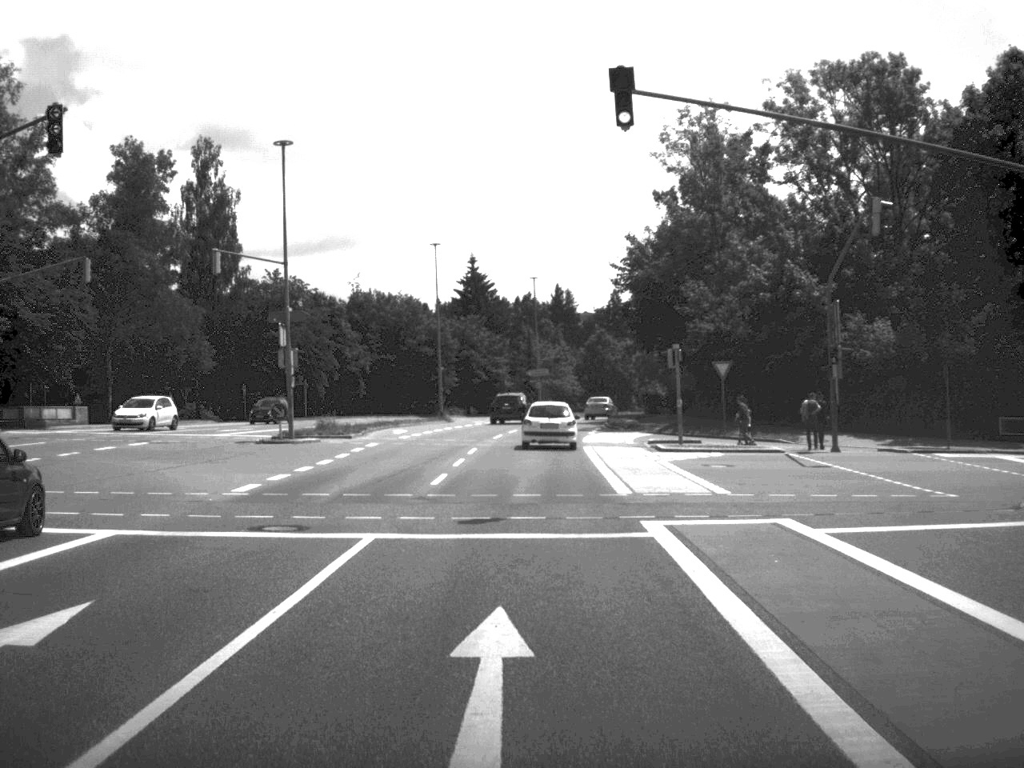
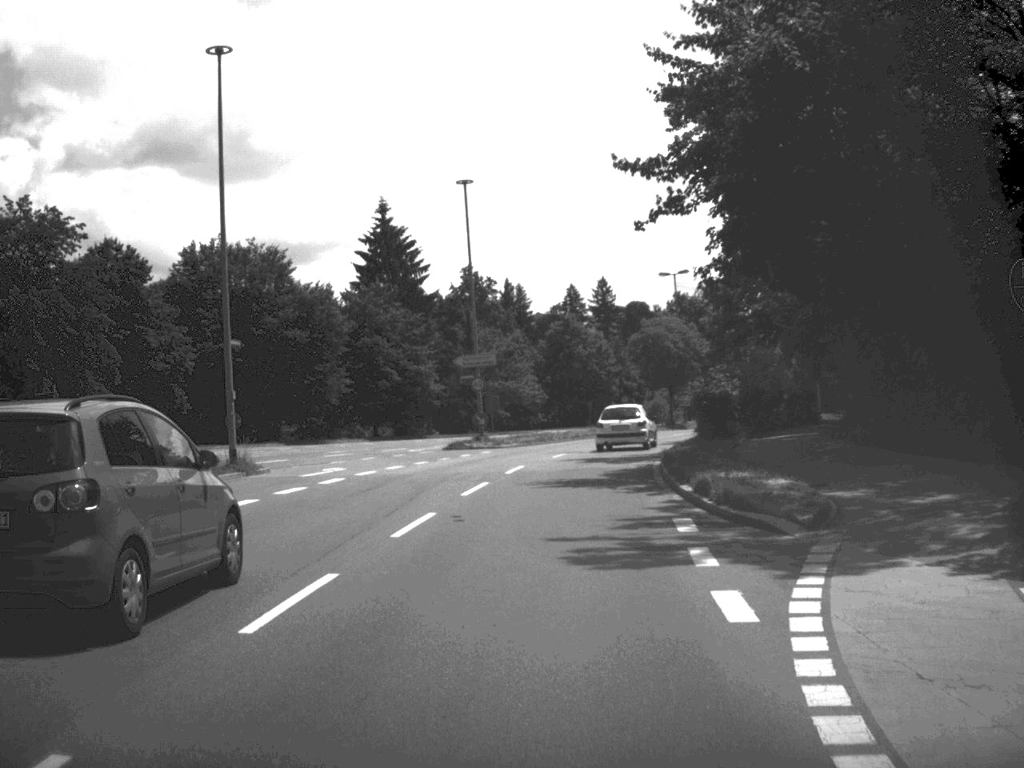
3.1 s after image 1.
(+0.6, +44.2) m; +2°
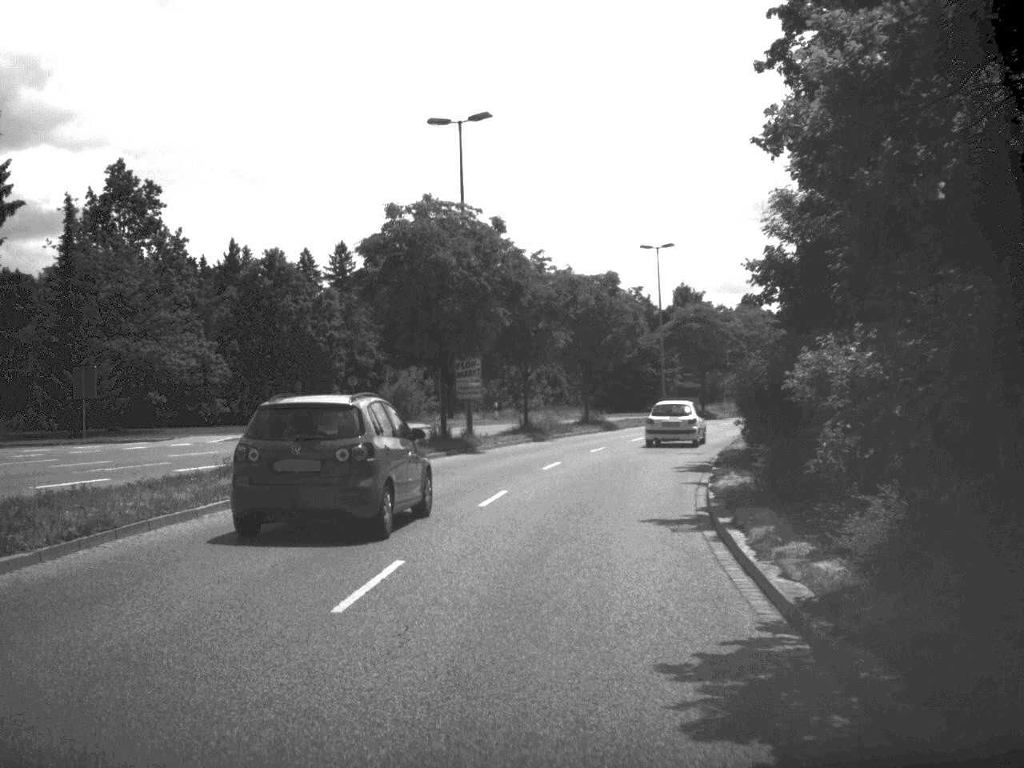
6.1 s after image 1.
(+3.8, +44.2) m; +11°
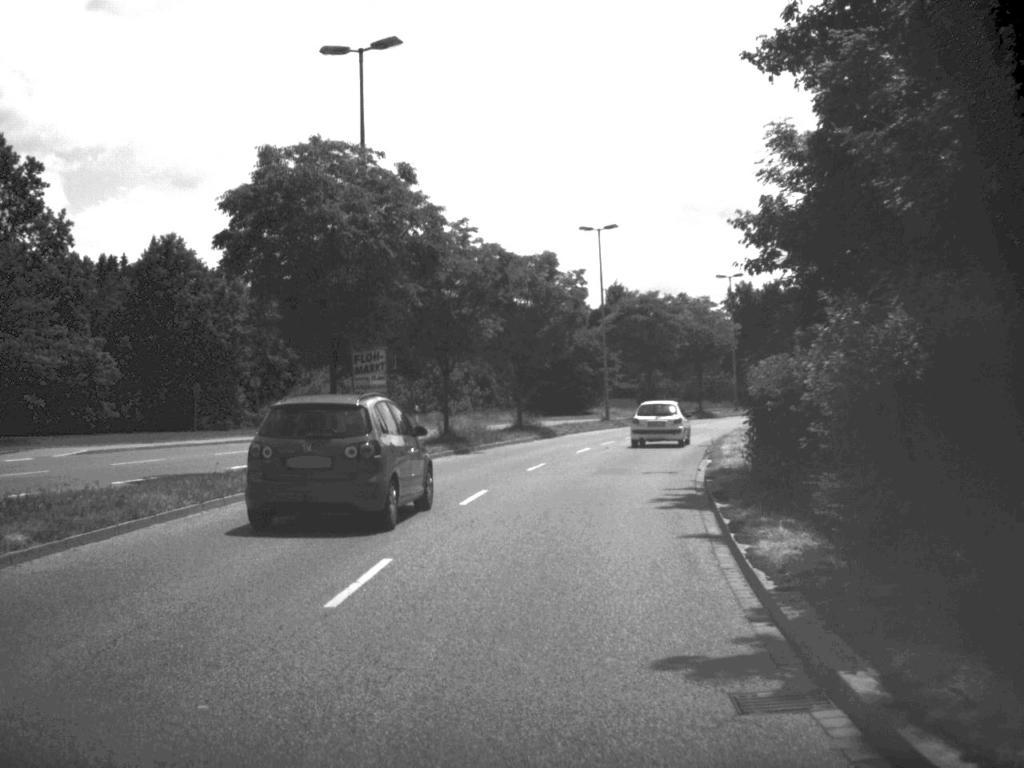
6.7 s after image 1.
(+0.2, +8.6) m; +3°
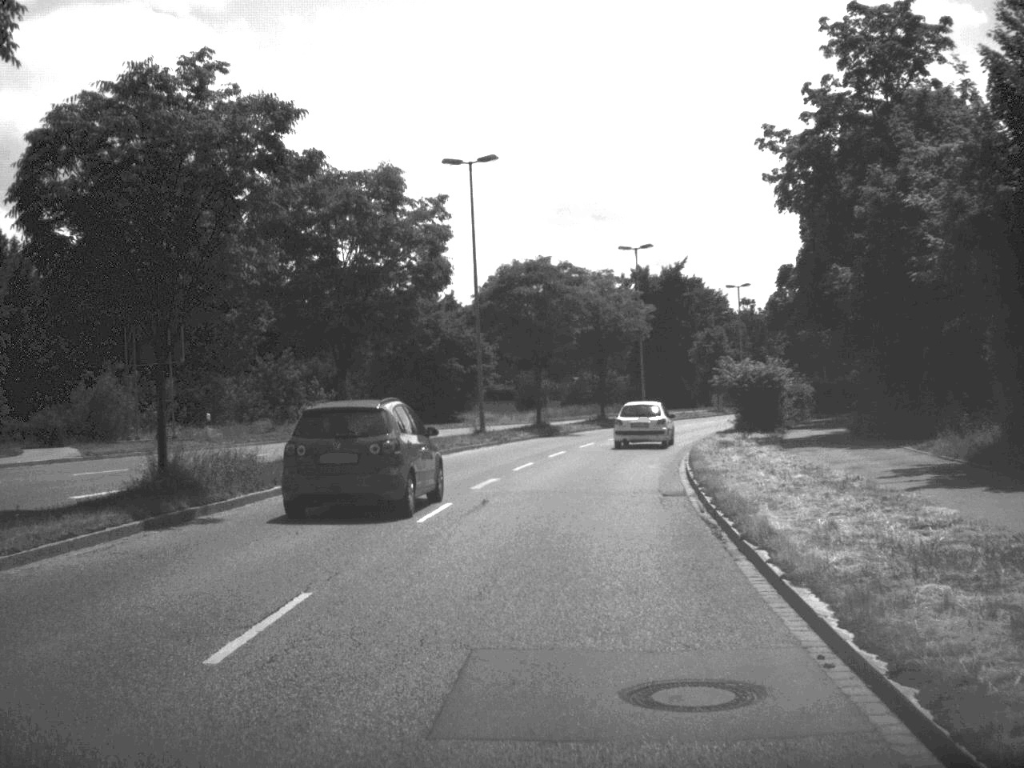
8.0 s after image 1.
(+1.0, +19.4) m; +5°
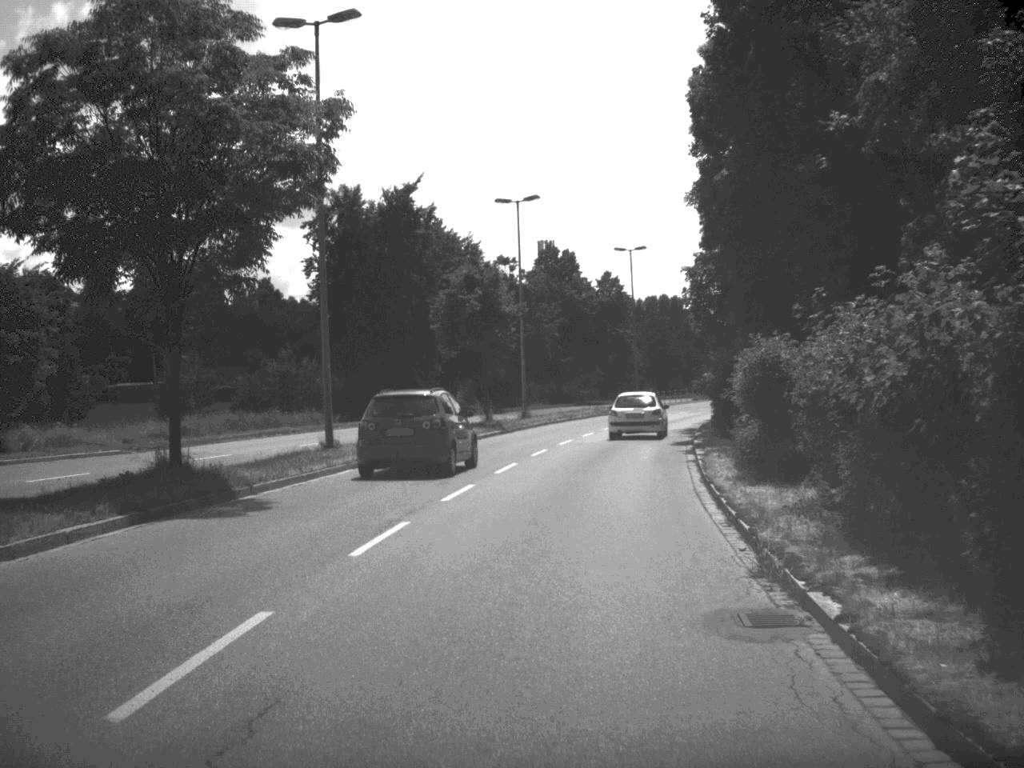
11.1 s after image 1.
(+4.6, +45.5) m; +12°
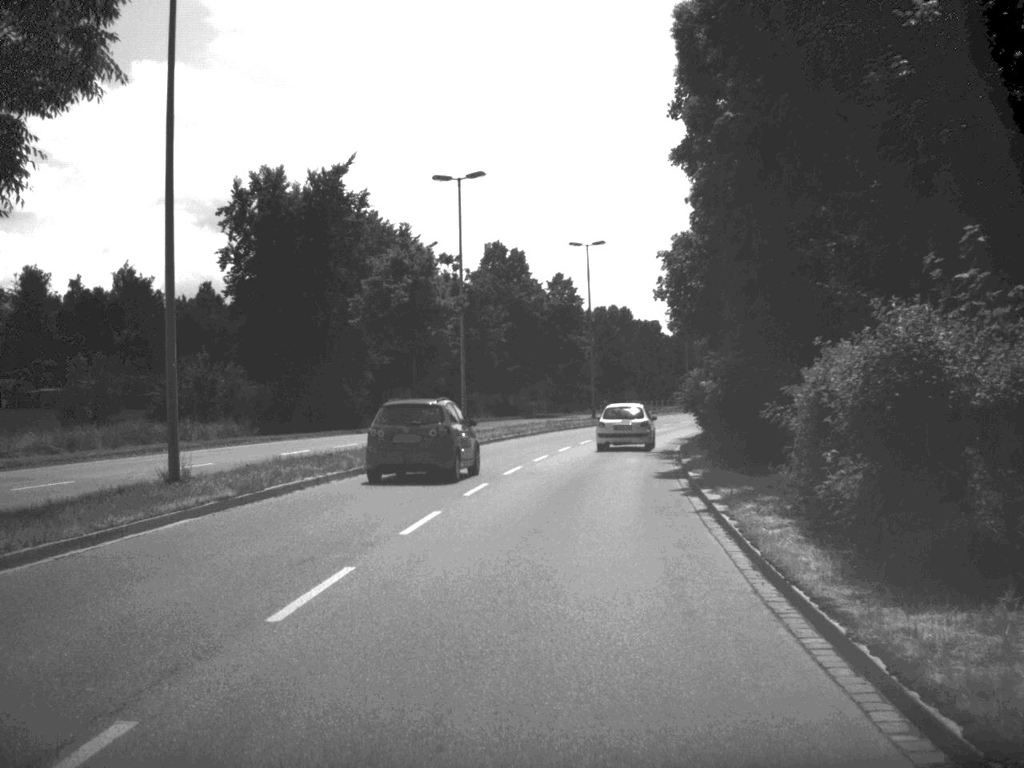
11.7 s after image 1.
(+0.2, +8.8) m; +2°
